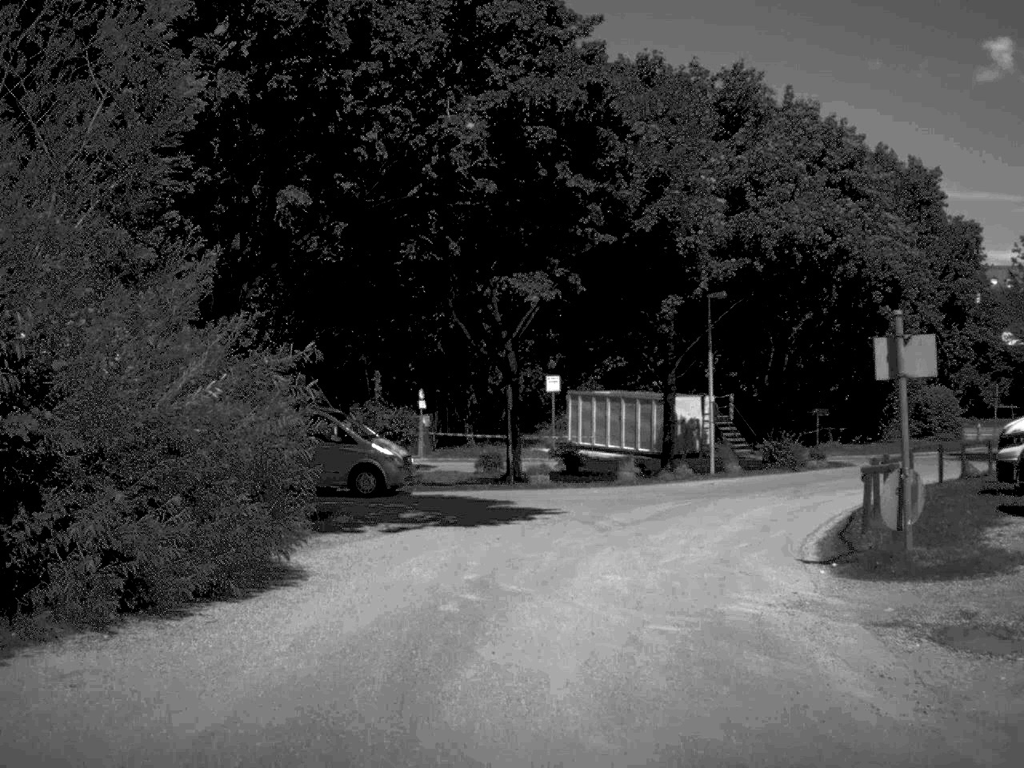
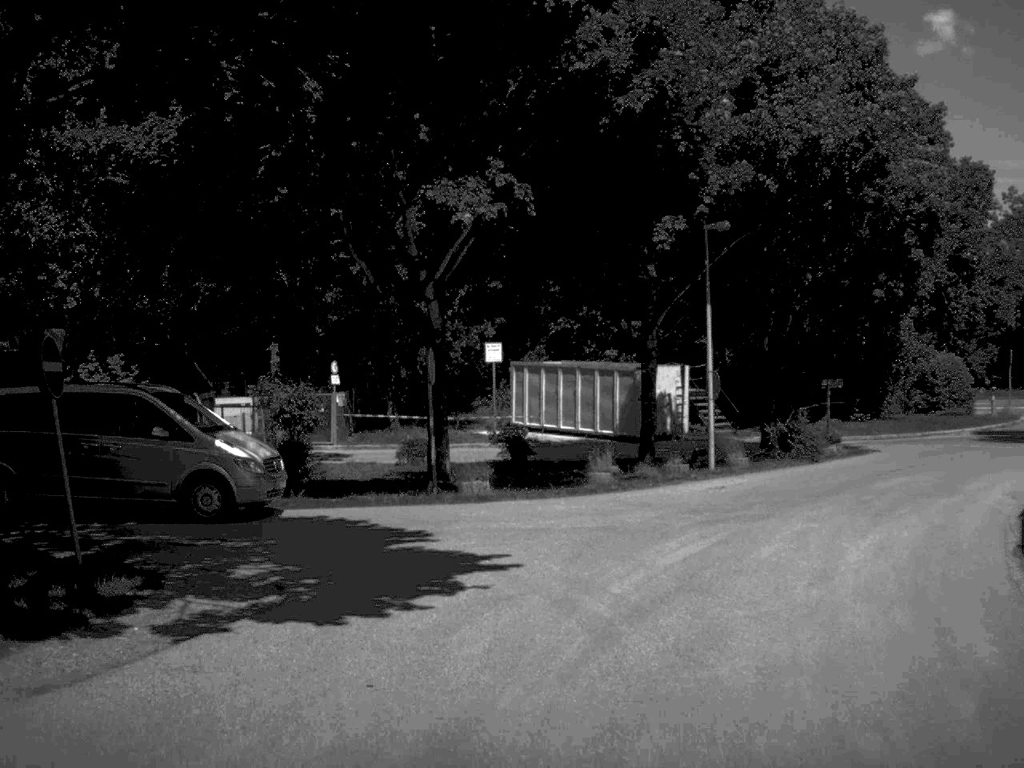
(+0.1, +9.3) m; +3°
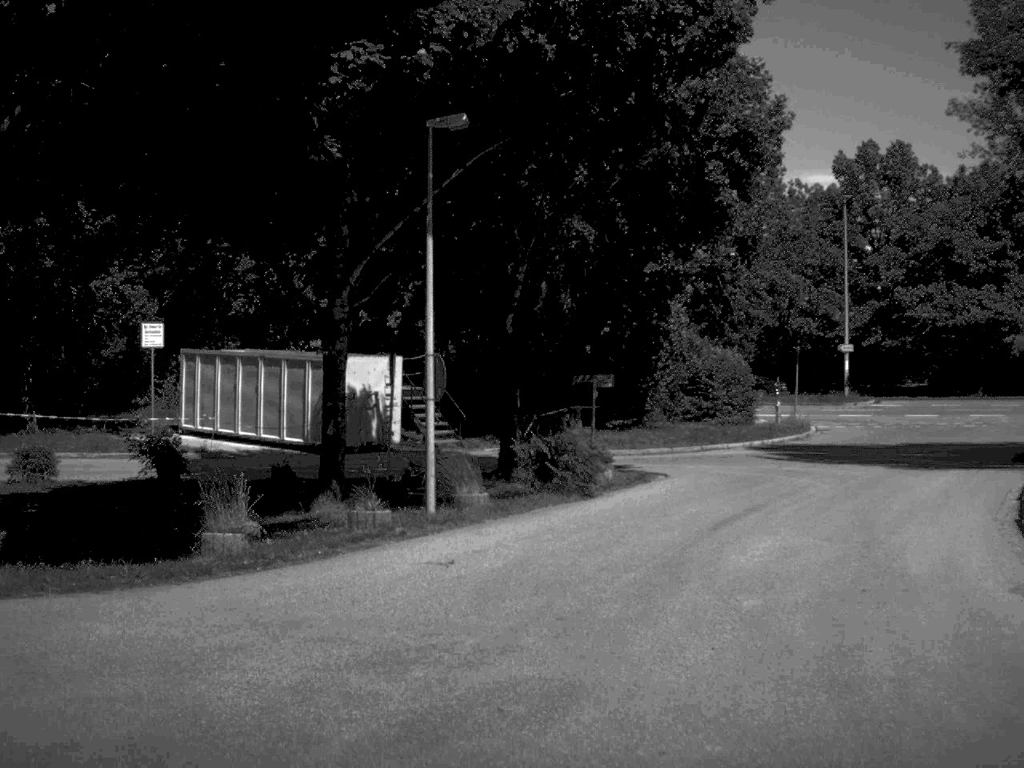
(+1.0, +9.7) m; +12°
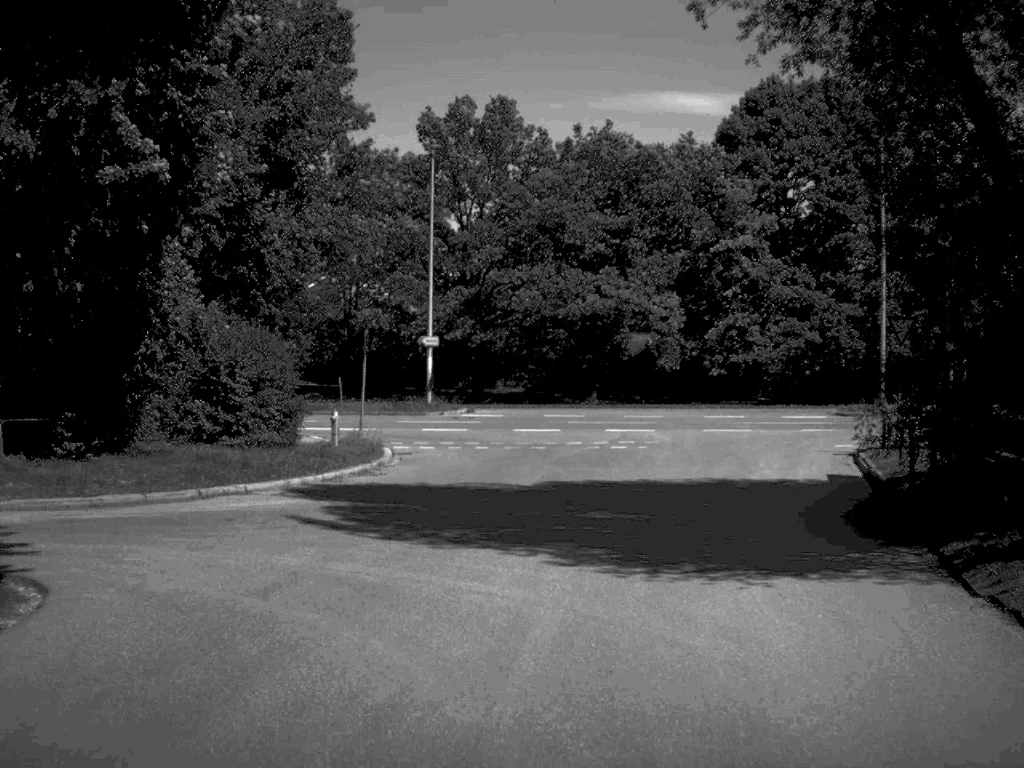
(+2.6, +14.6) m; +19°
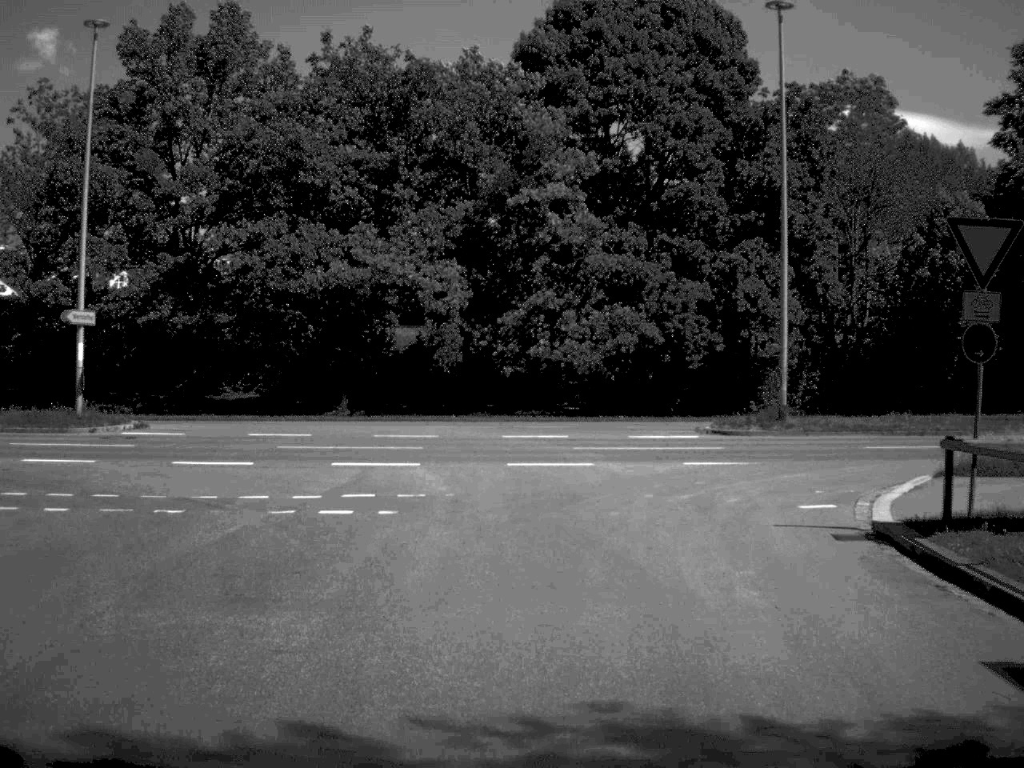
(+1.6, +17.1) m; +9°
